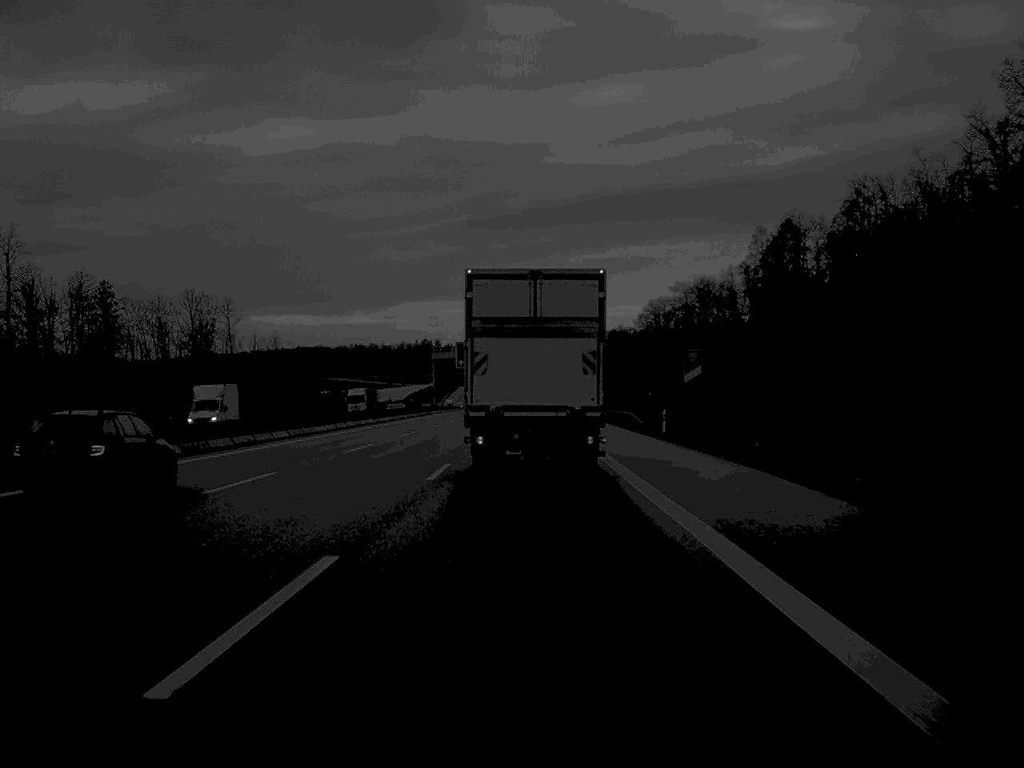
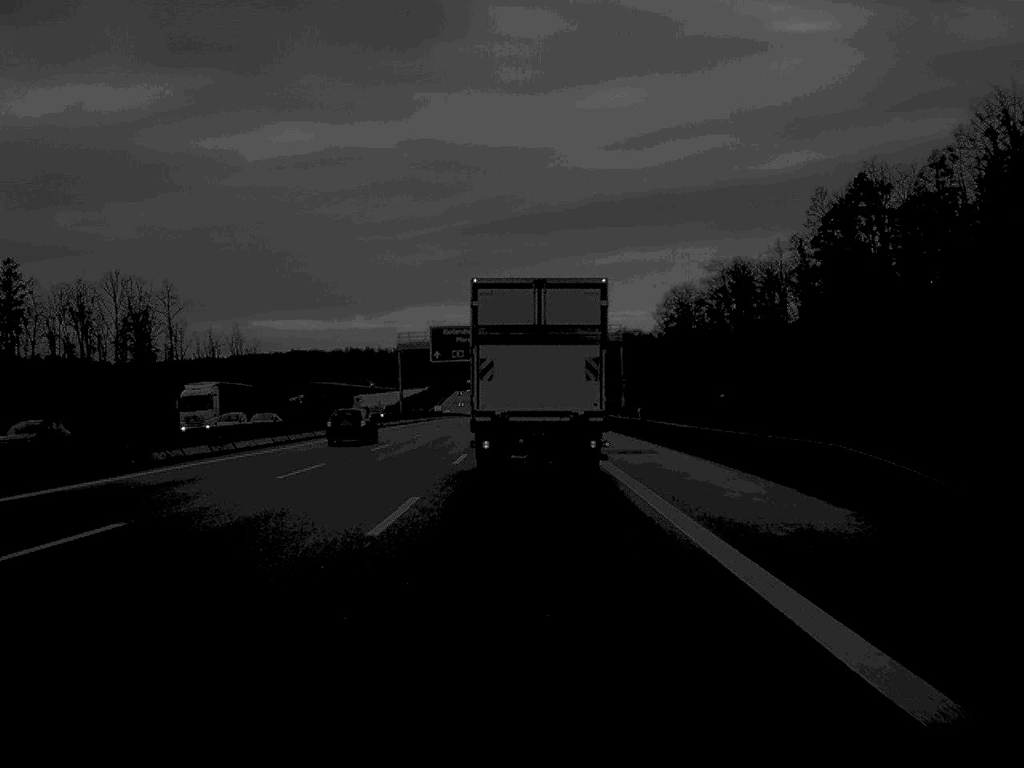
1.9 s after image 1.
(0.0, +45.0) m; 0°
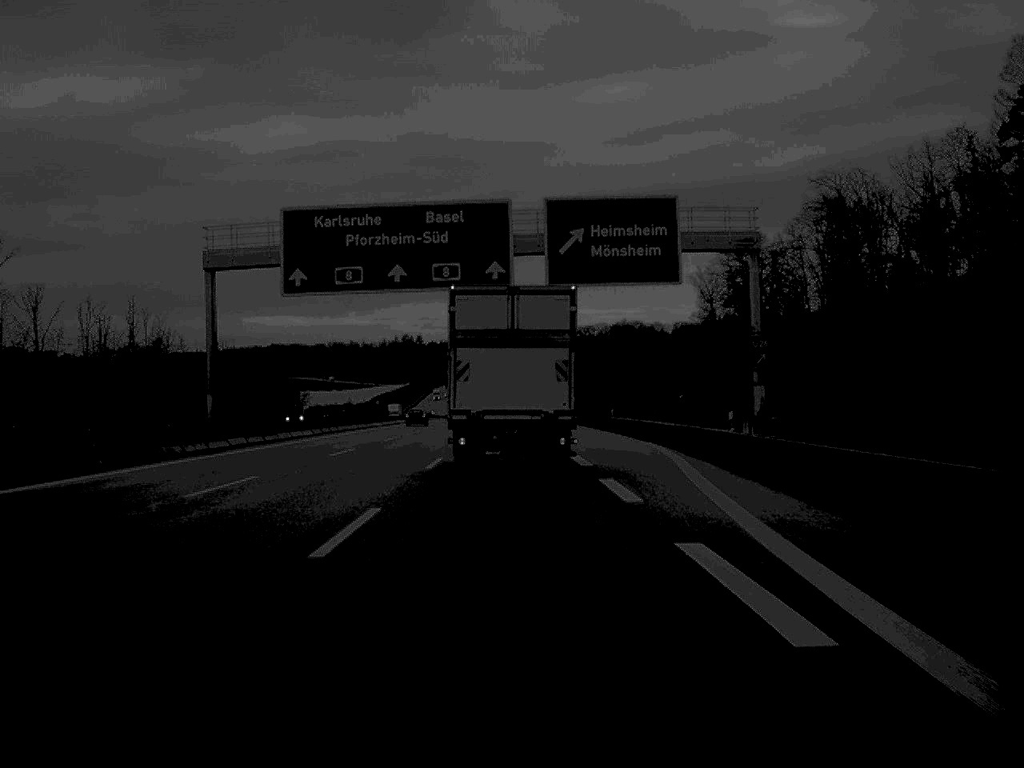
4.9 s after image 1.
(-0.1, +74.3) m; 0°
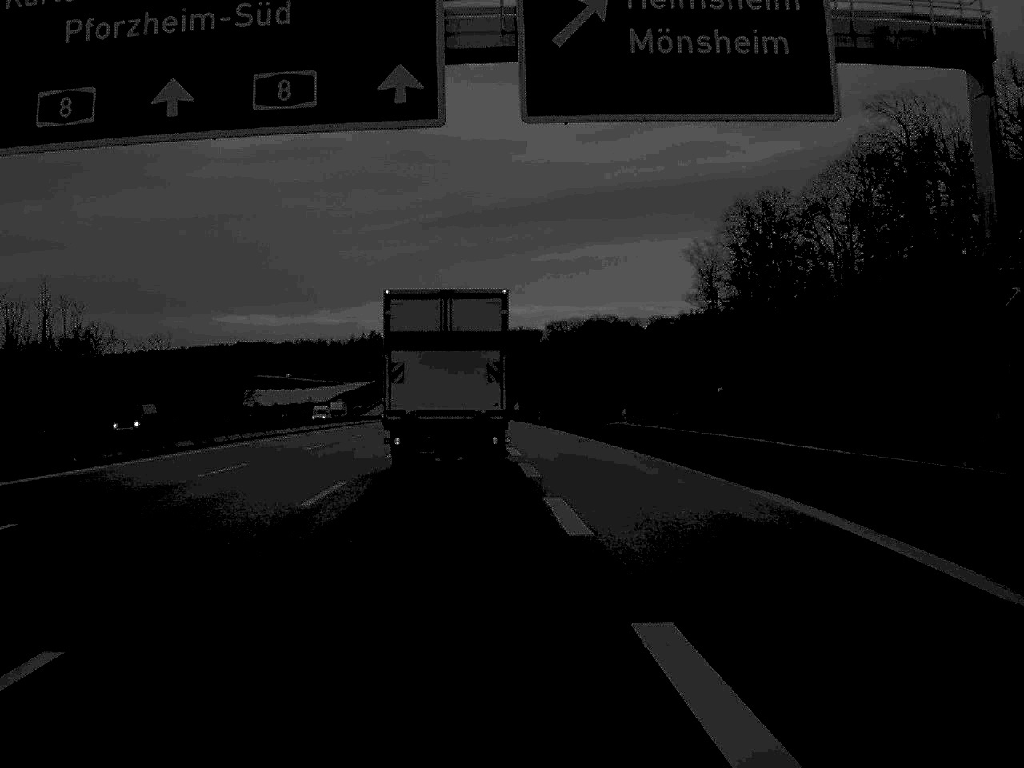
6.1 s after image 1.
(+0.3, +28.8) m; +1°
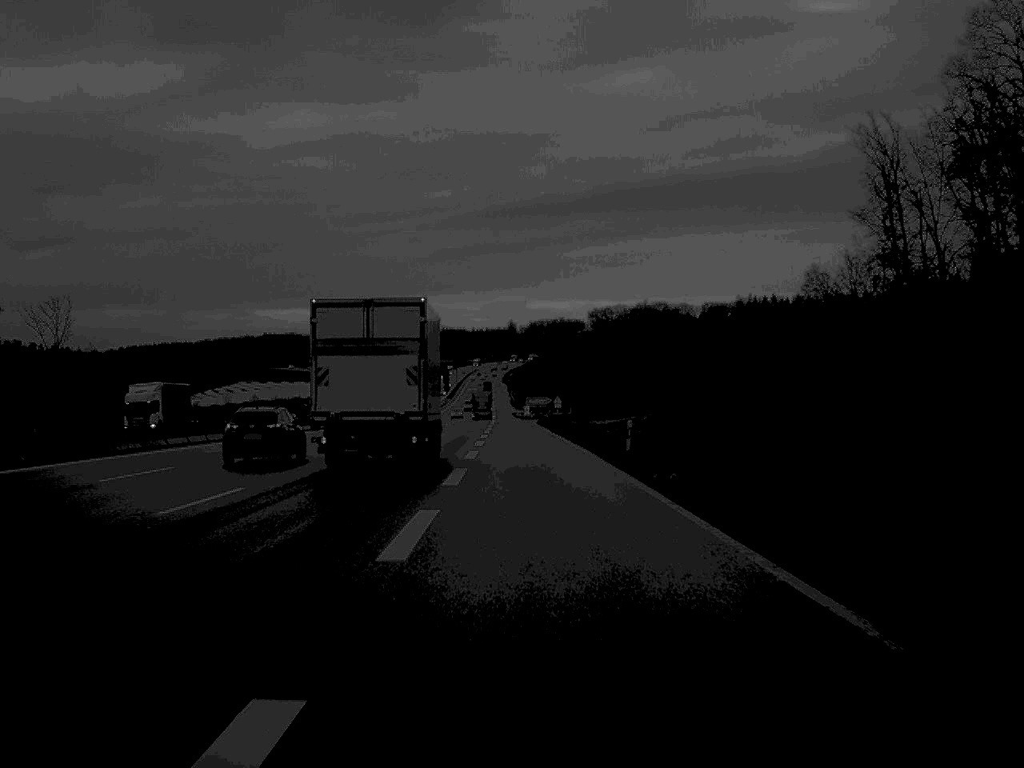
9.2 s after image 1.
(-0.7, +73.9) m; -2°
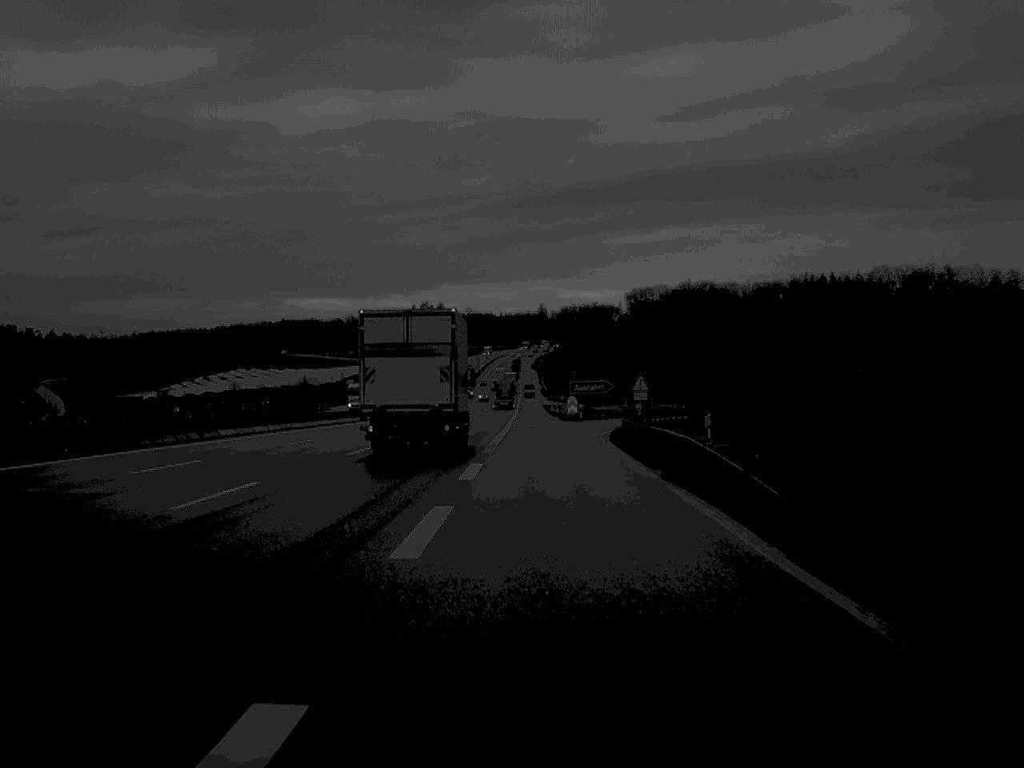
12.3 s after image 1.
(-0.9, +70.9) m; -1°
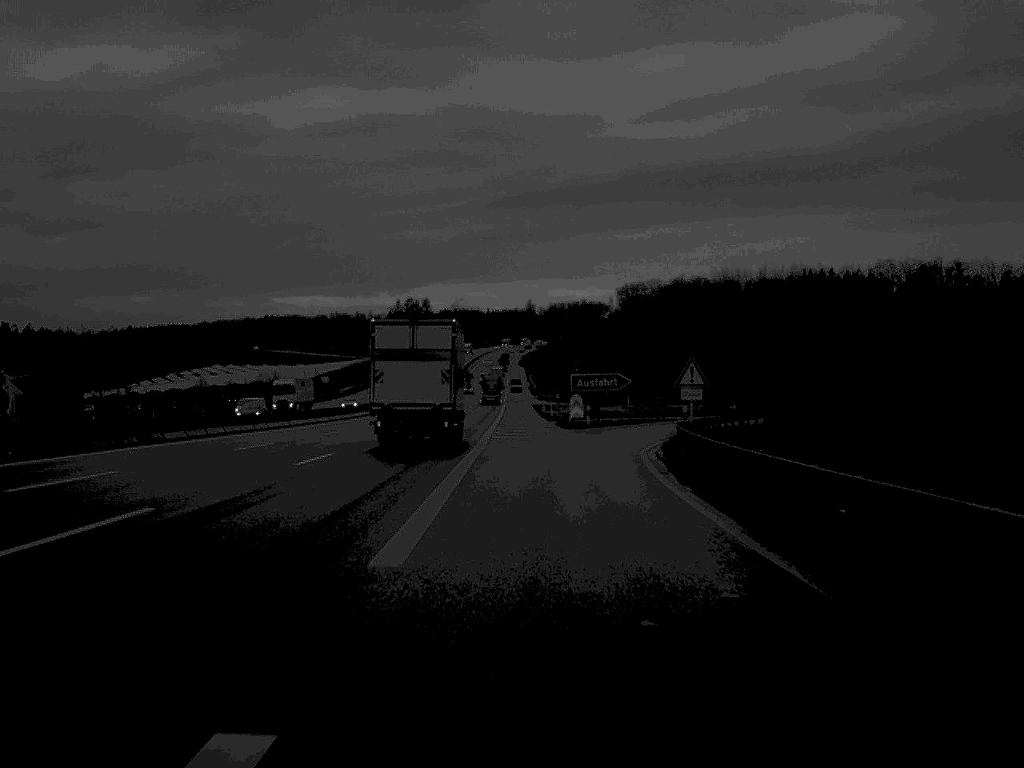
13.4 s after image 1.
(+0.1, +24.3) m; +1°
